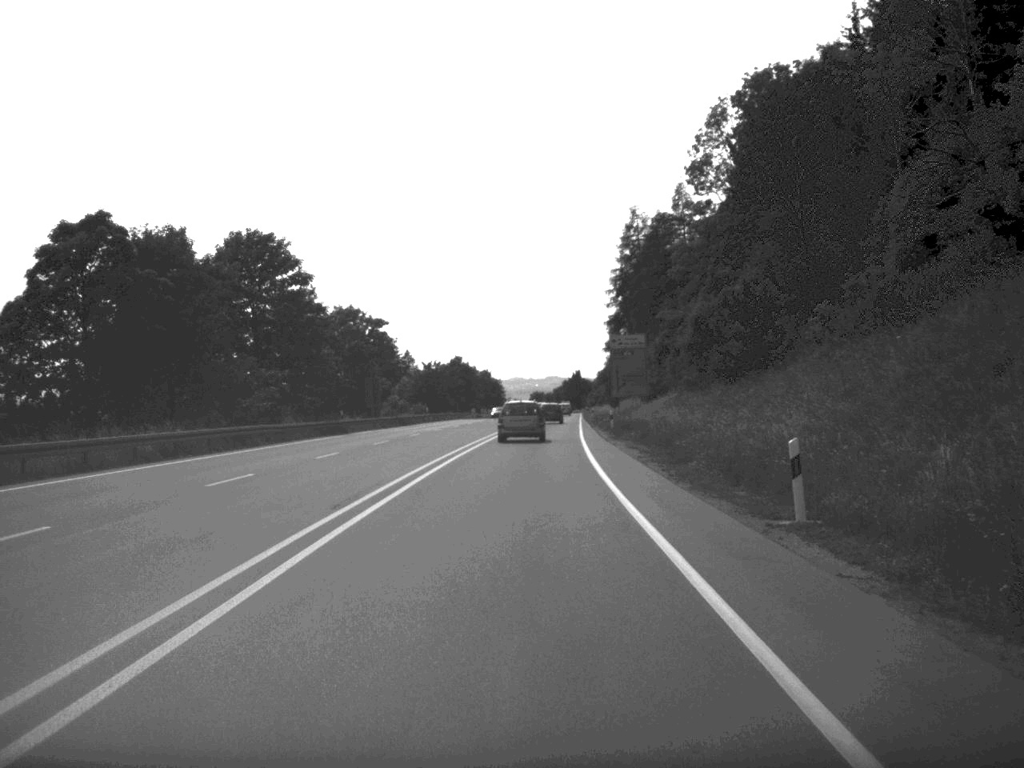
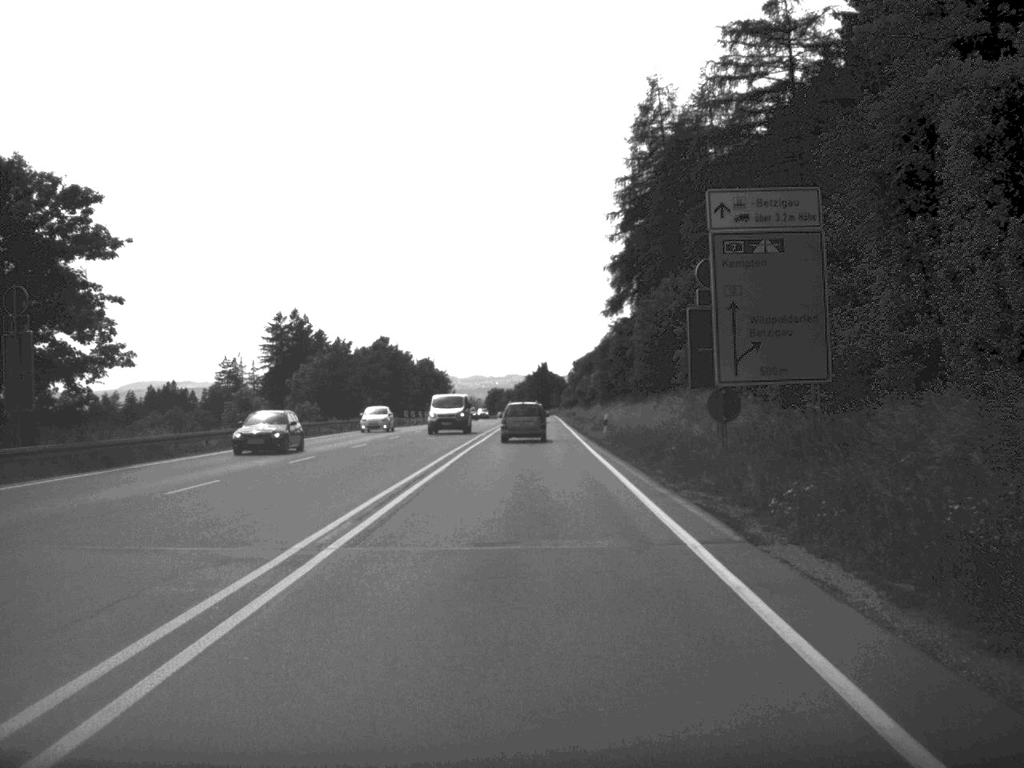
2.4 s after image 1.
(+0.9, +60.2) m; +2°
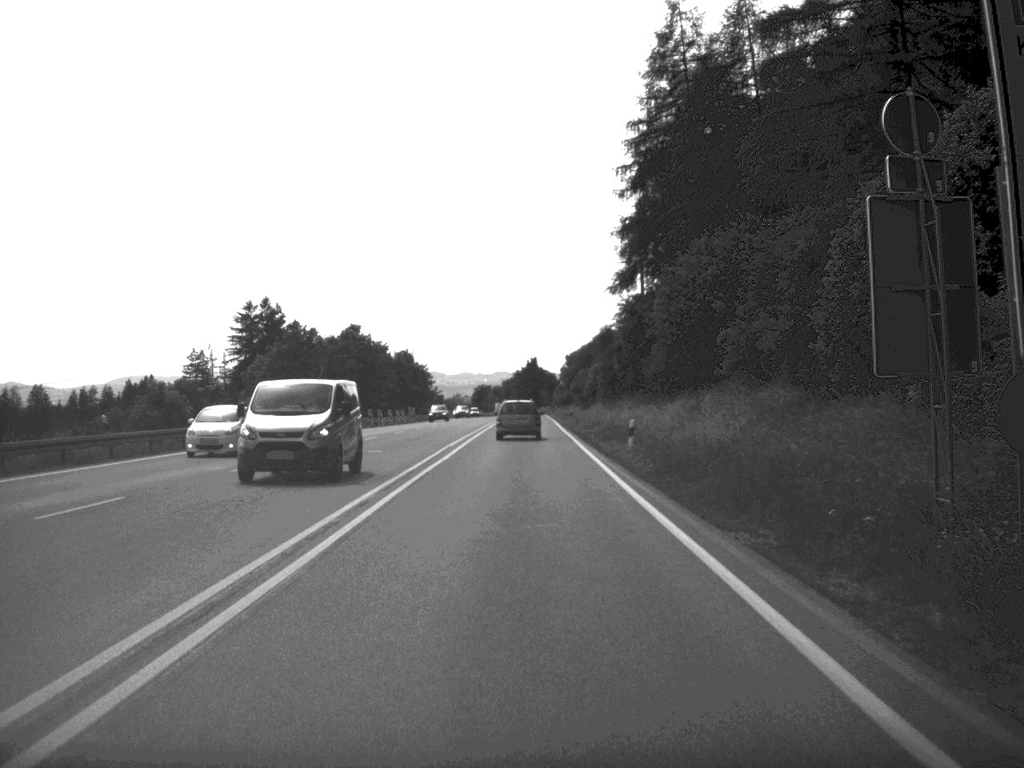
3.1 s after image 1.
(+0.1, +17.4) m; 0°
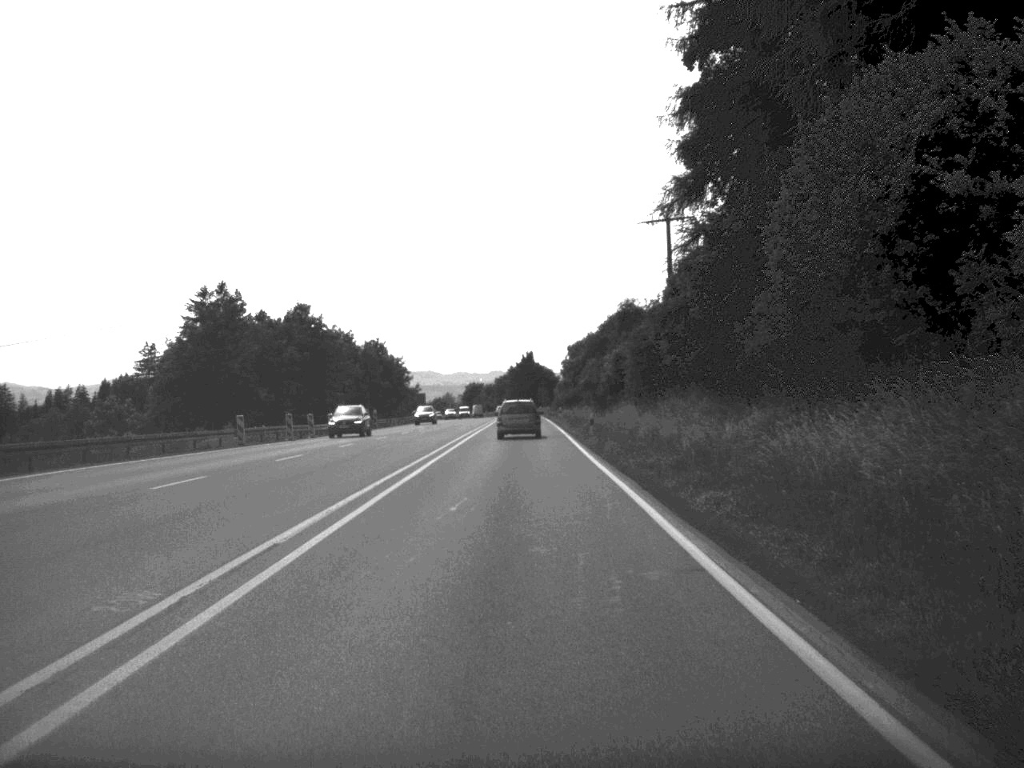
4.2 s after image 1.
(+0.1, +29.2) m; 0°
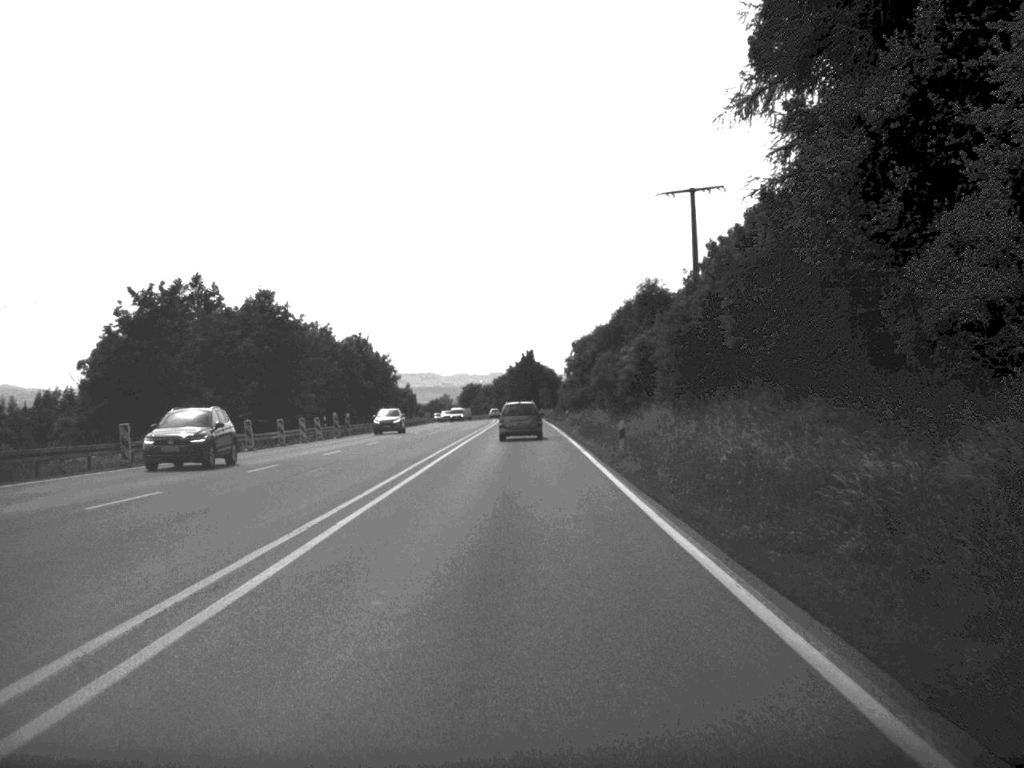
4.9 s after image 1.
(0.0, +15.3) m; 0°
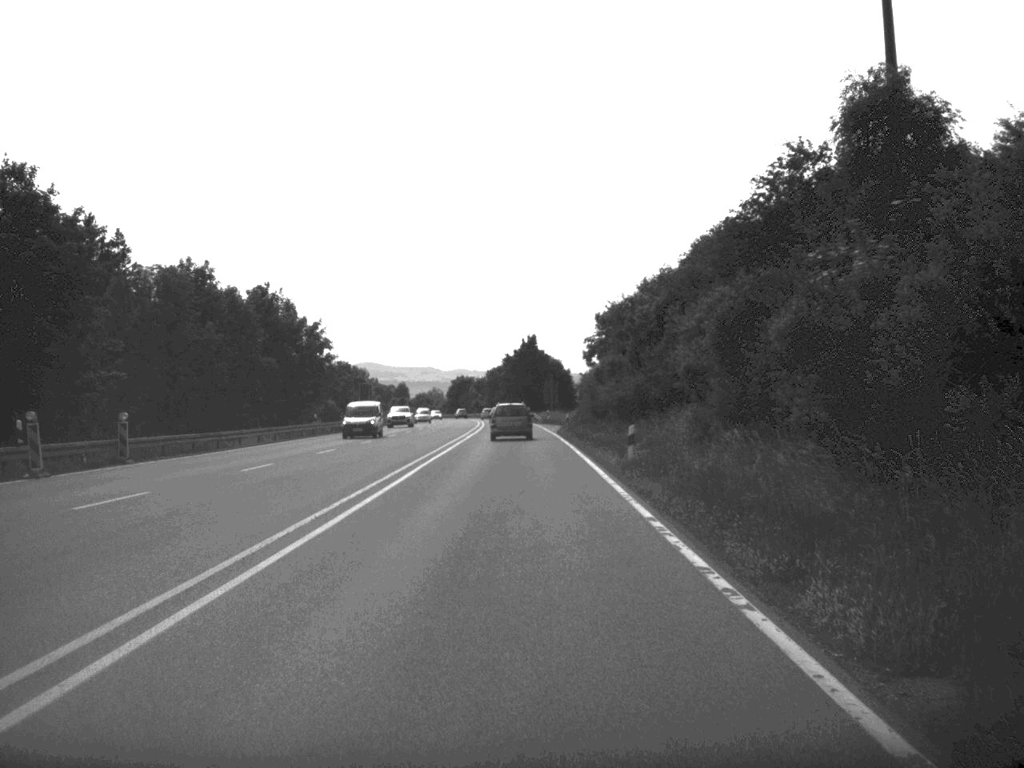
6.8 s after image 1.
(0.0, +47.1) m; 0°
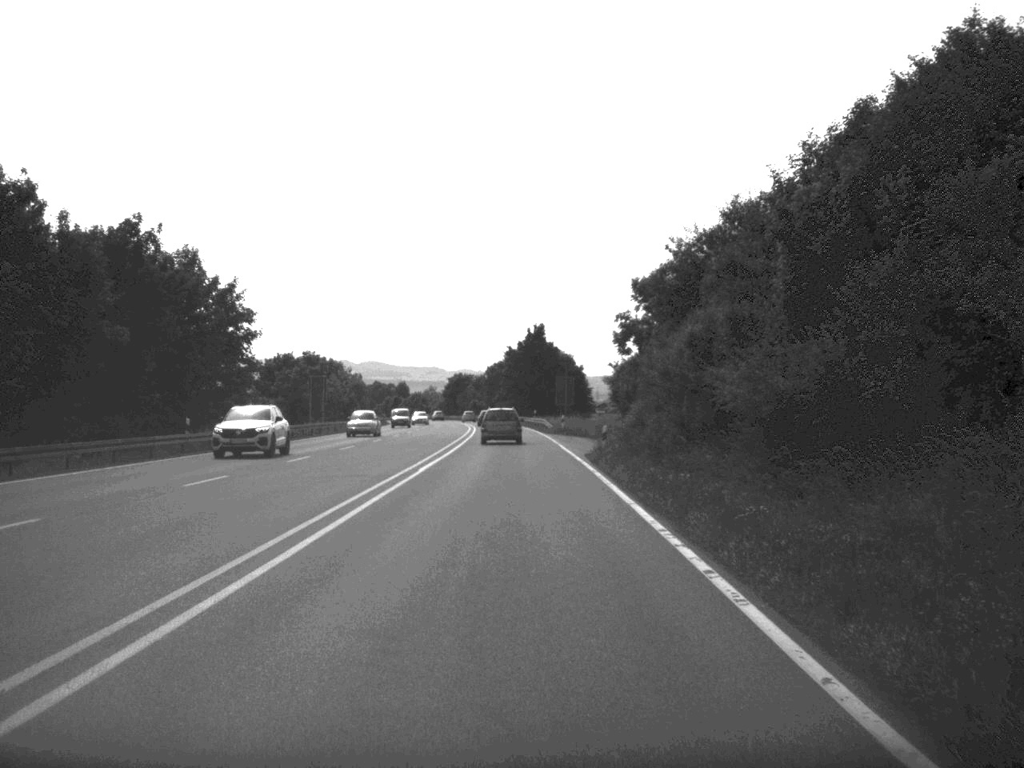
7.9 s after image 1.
(-0.1, +29.1) m; 0°
